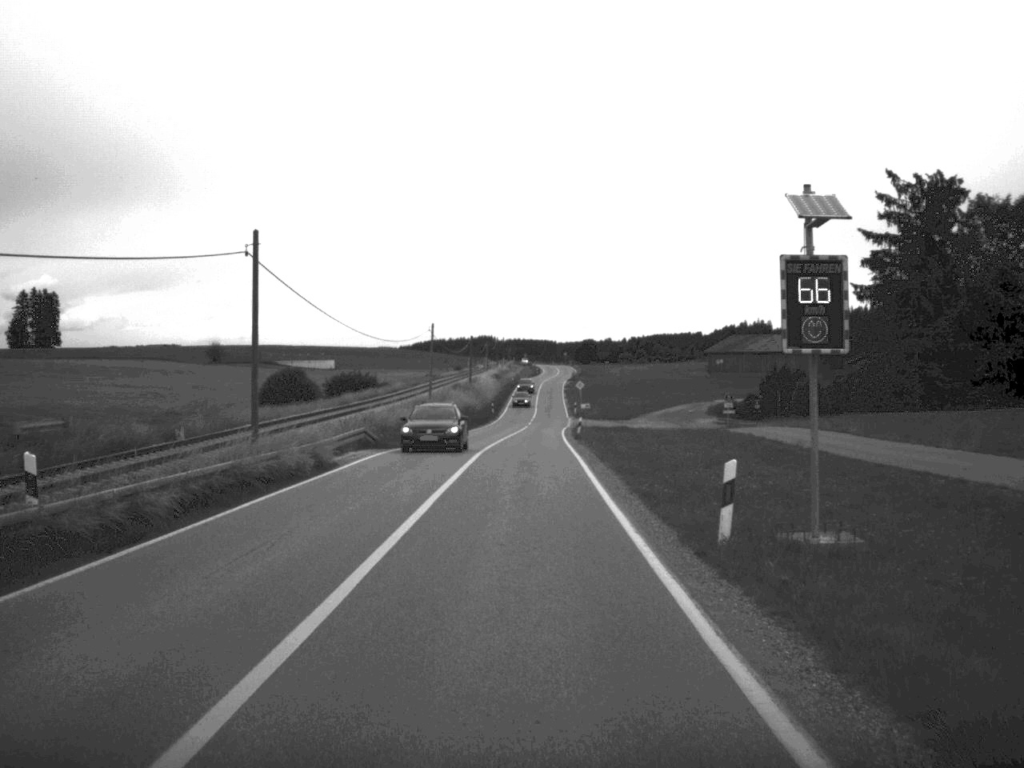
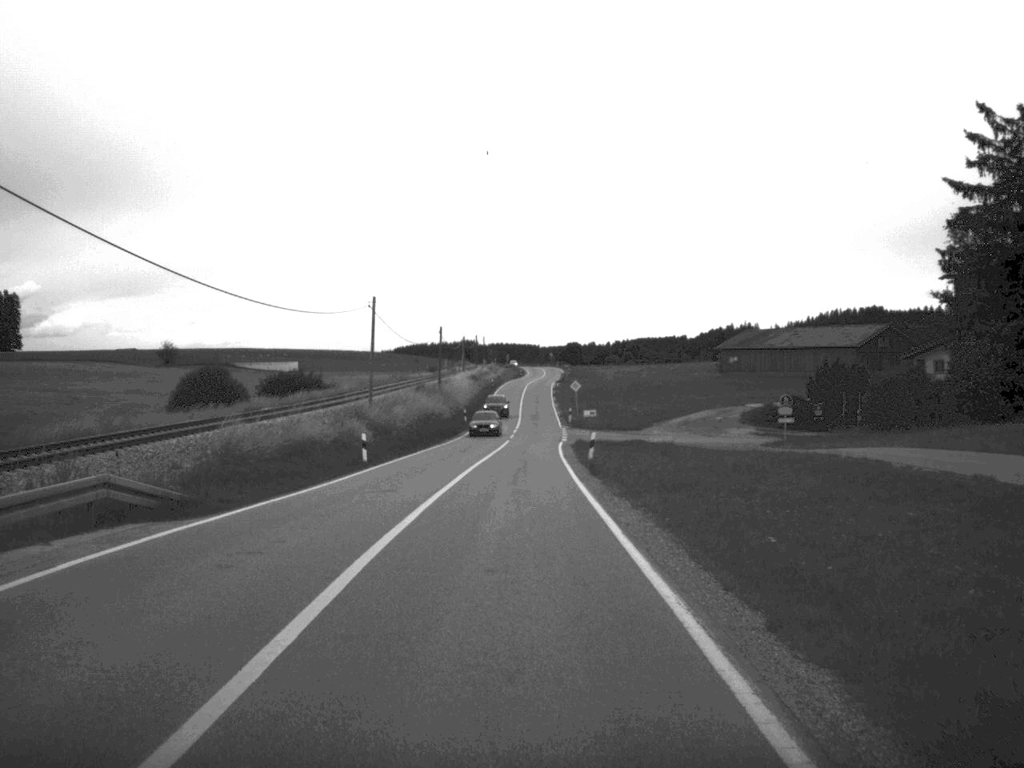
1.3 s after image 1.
(+0.1, +23.5) m; +1°
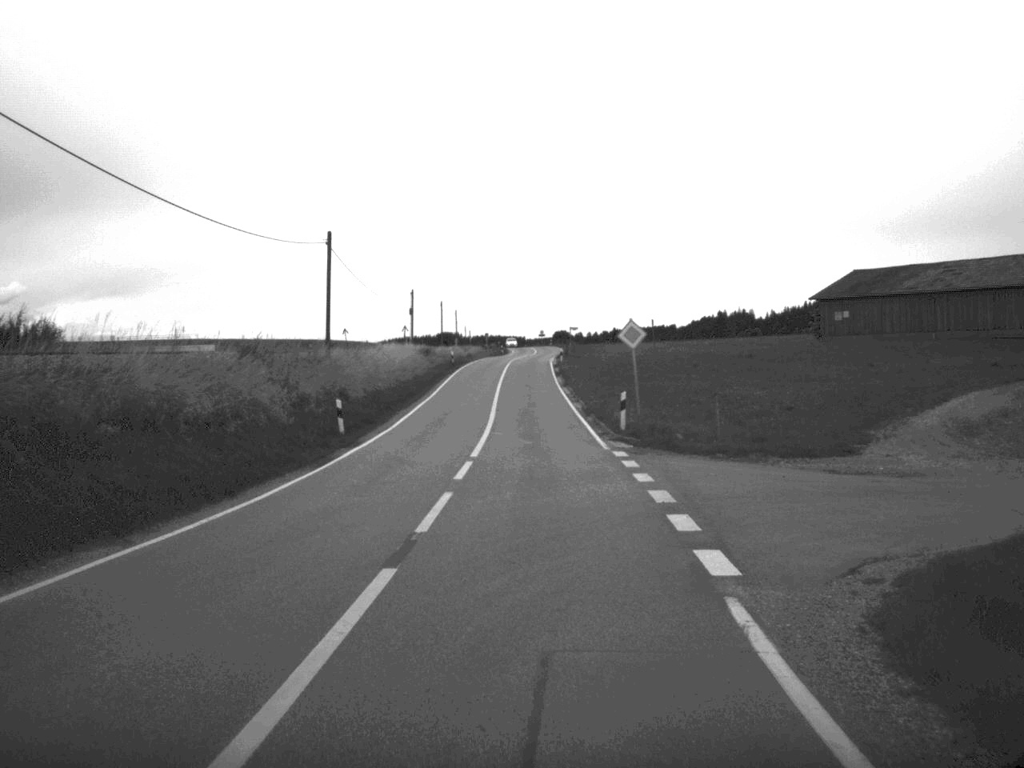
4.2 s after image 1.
(+0.1, +54.8) m; 0°
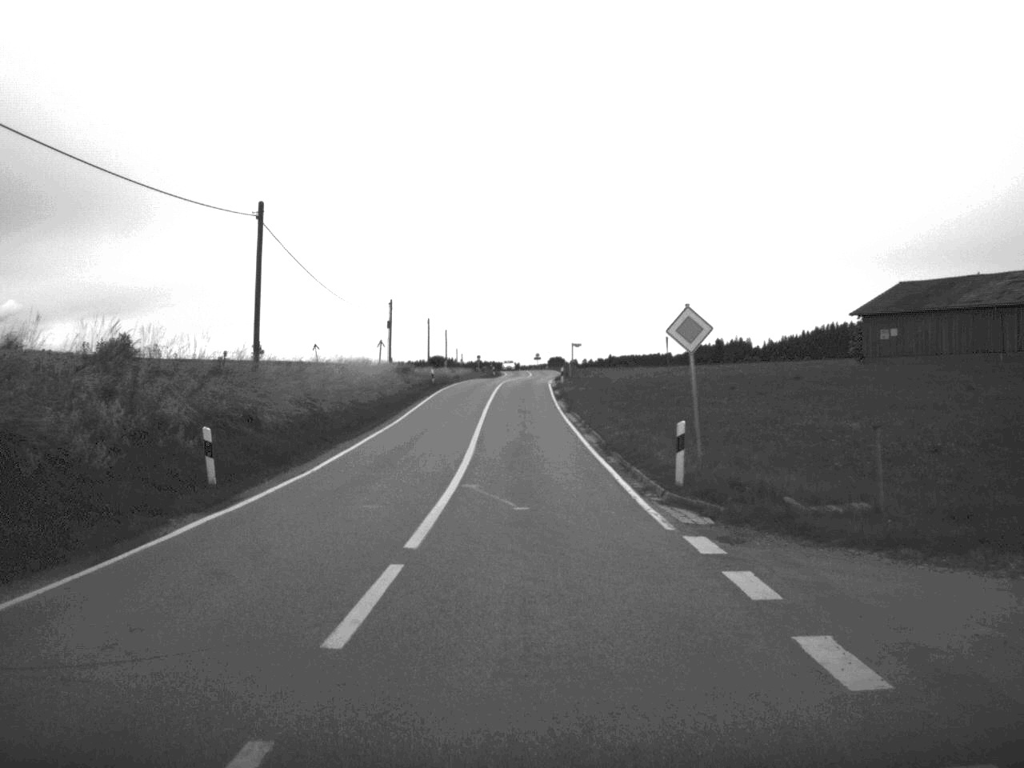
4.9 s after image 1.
(0.0, +13.0) m; 0°
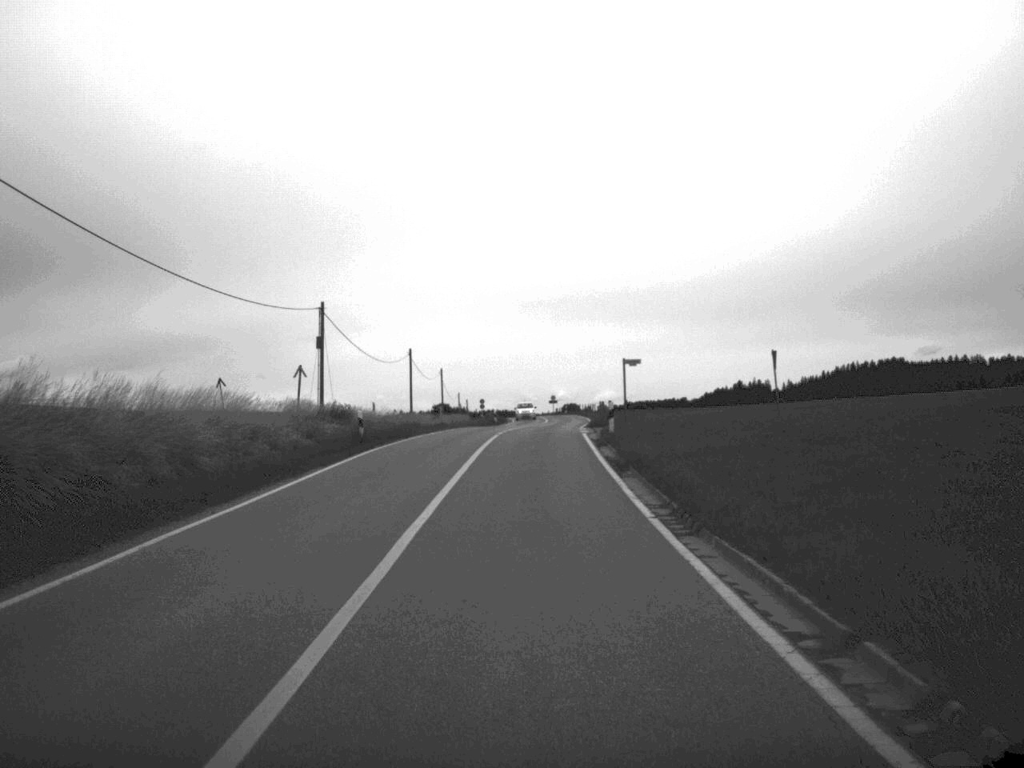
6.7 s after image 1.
(-0.1, +33.4) m; -1°
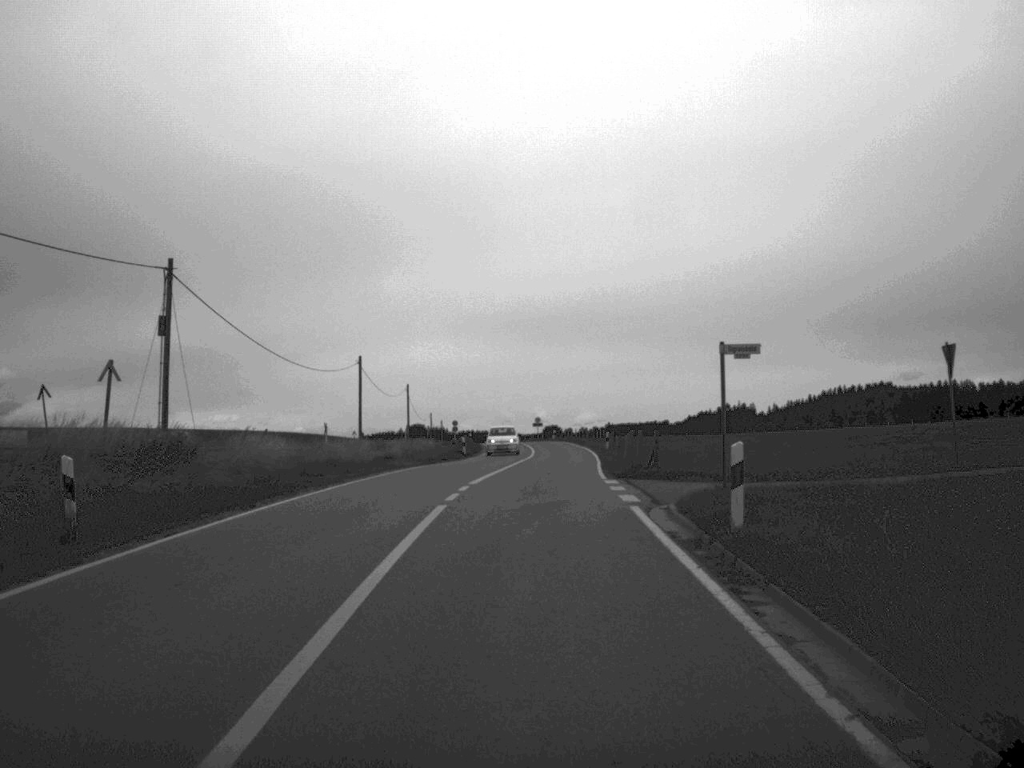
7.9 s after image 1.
(0.0, +22.4) m; +1°
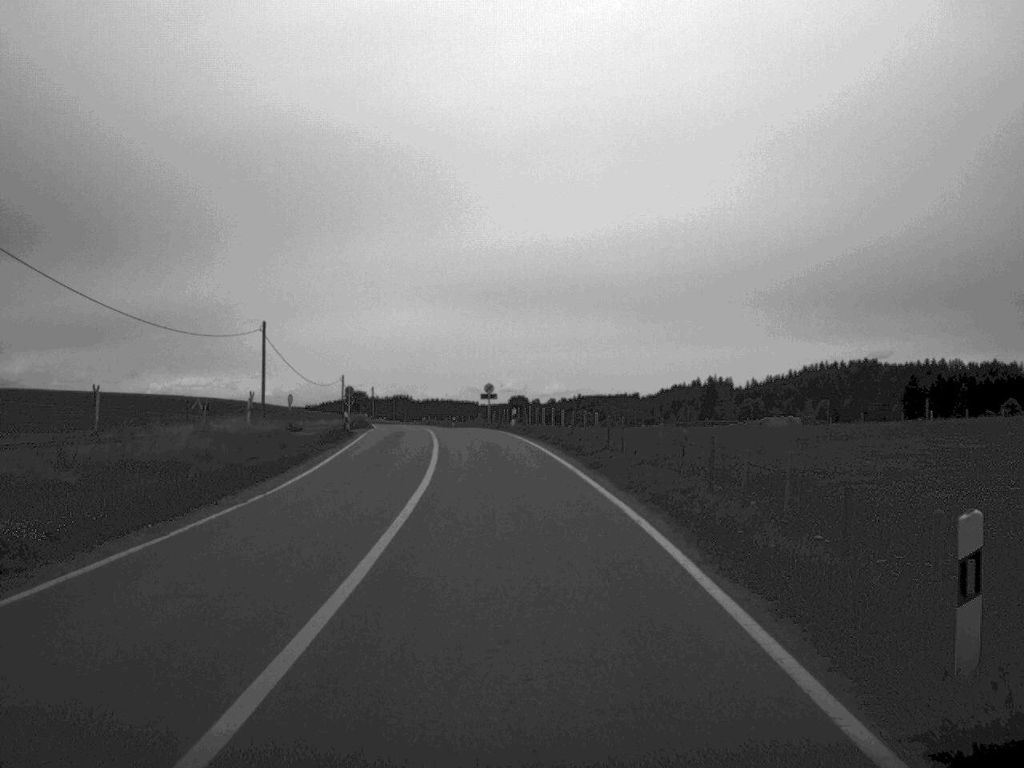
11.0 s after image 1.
(+1.4, +56.2) m; +1°
